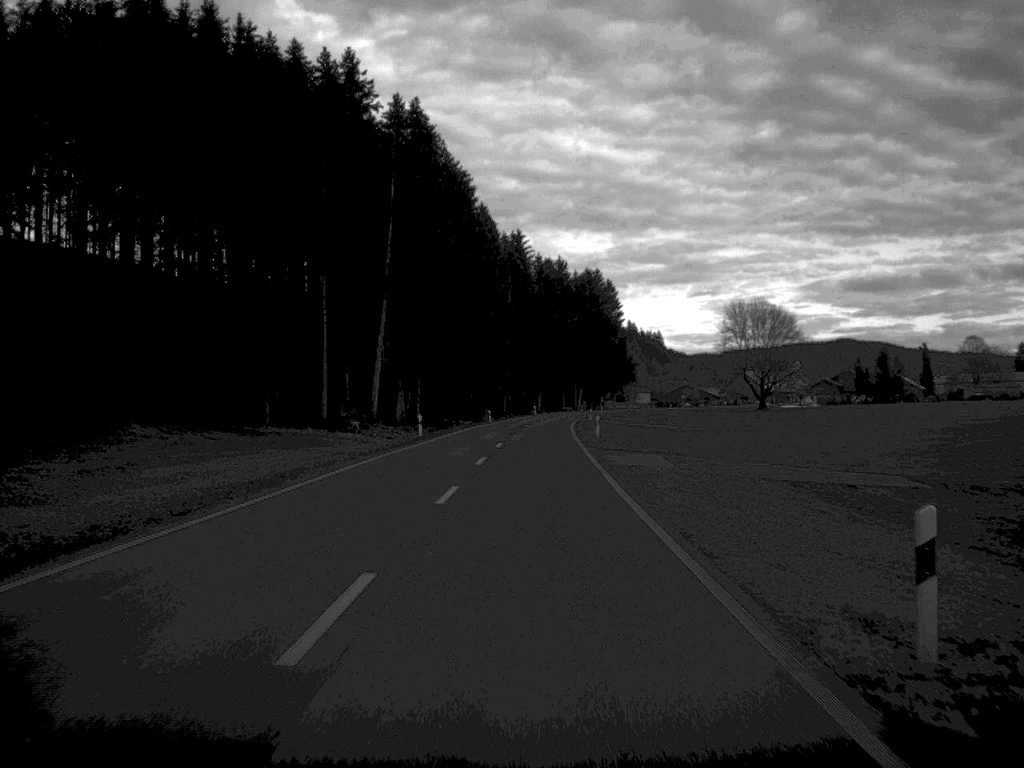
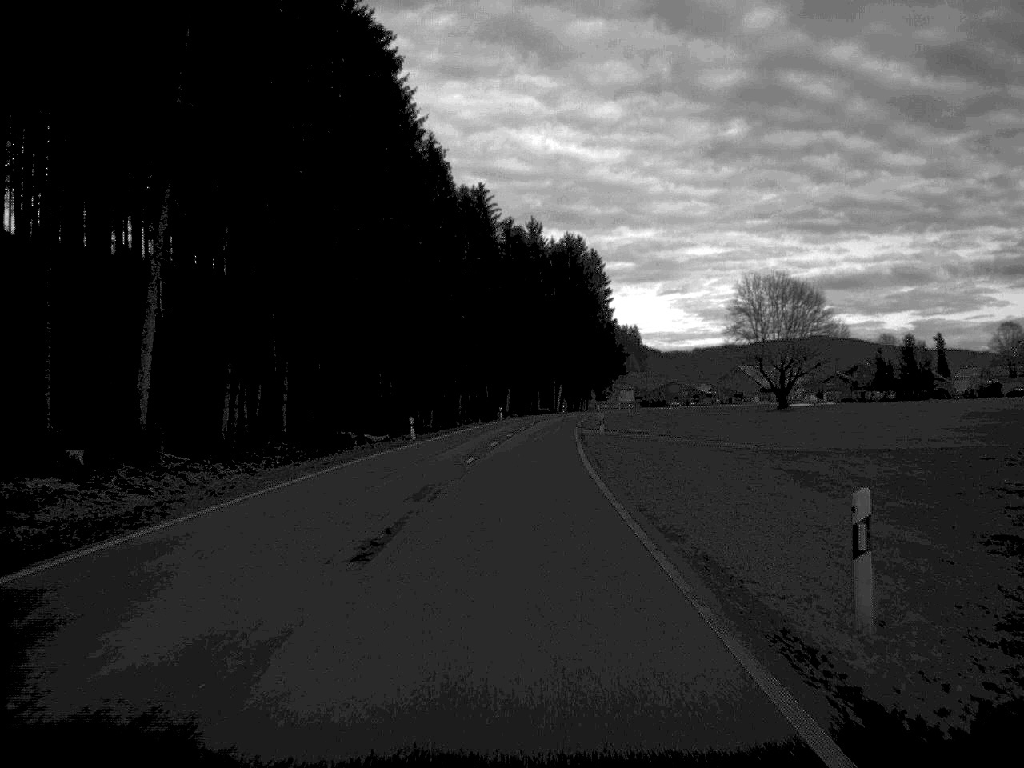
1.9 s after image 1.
(+0.6, +48.7) m; +1°
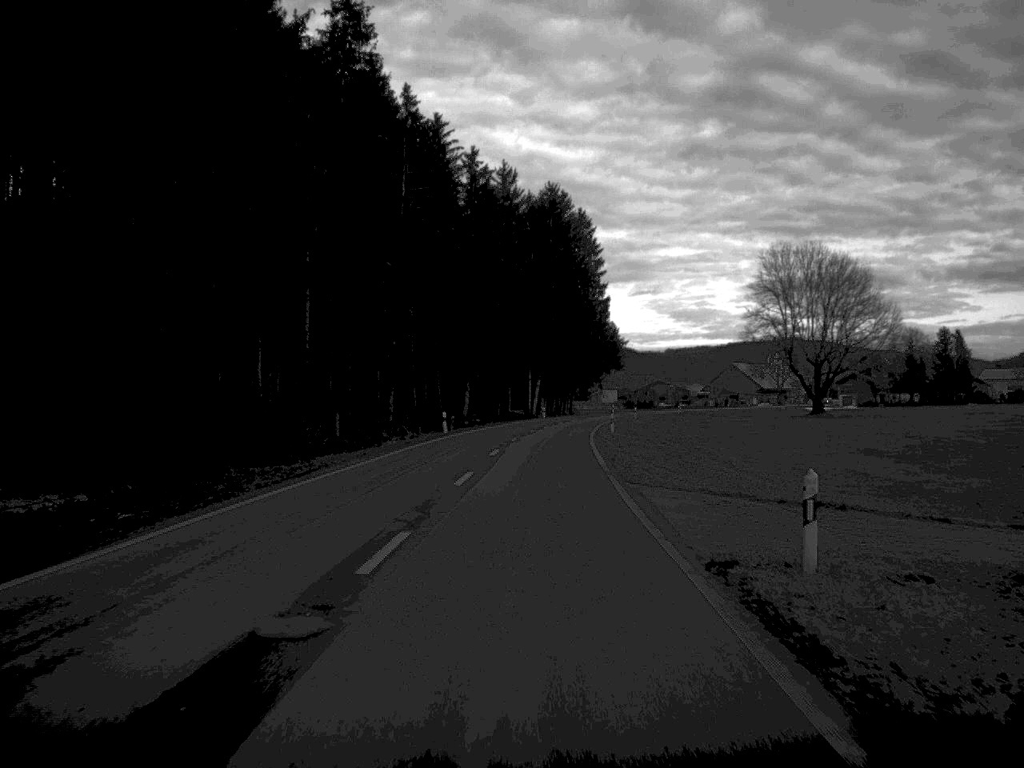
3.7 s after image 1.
(+0.4, +43.6) m; +1°
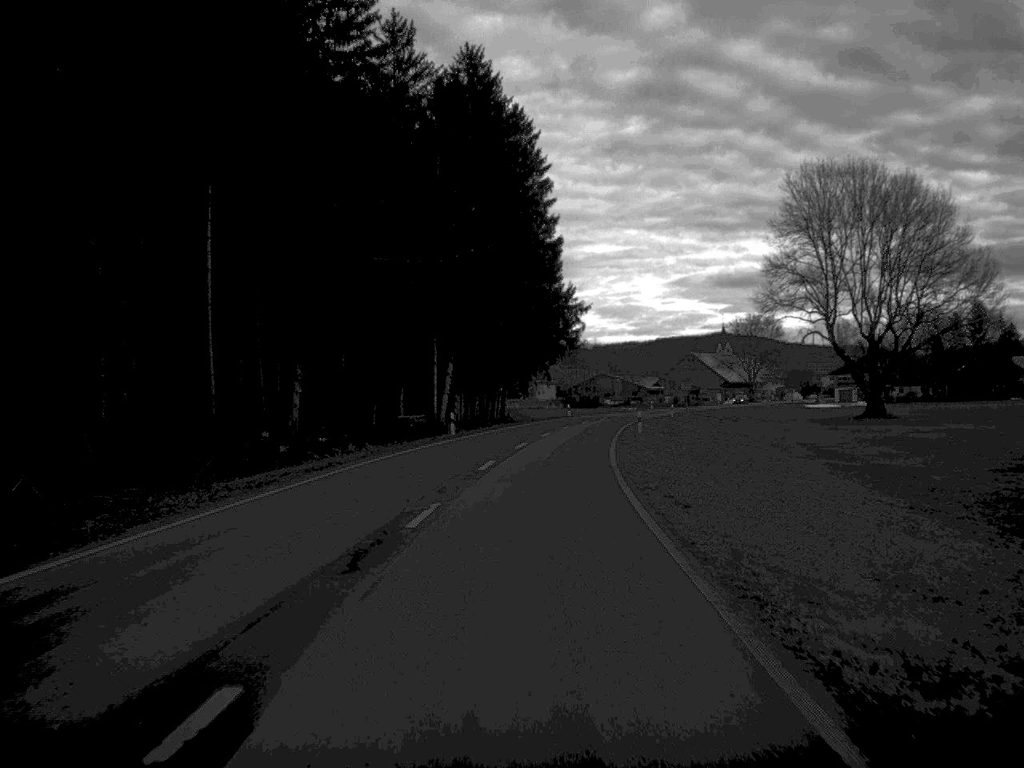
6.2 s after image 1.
(+1.5, +56.3) m; +3°
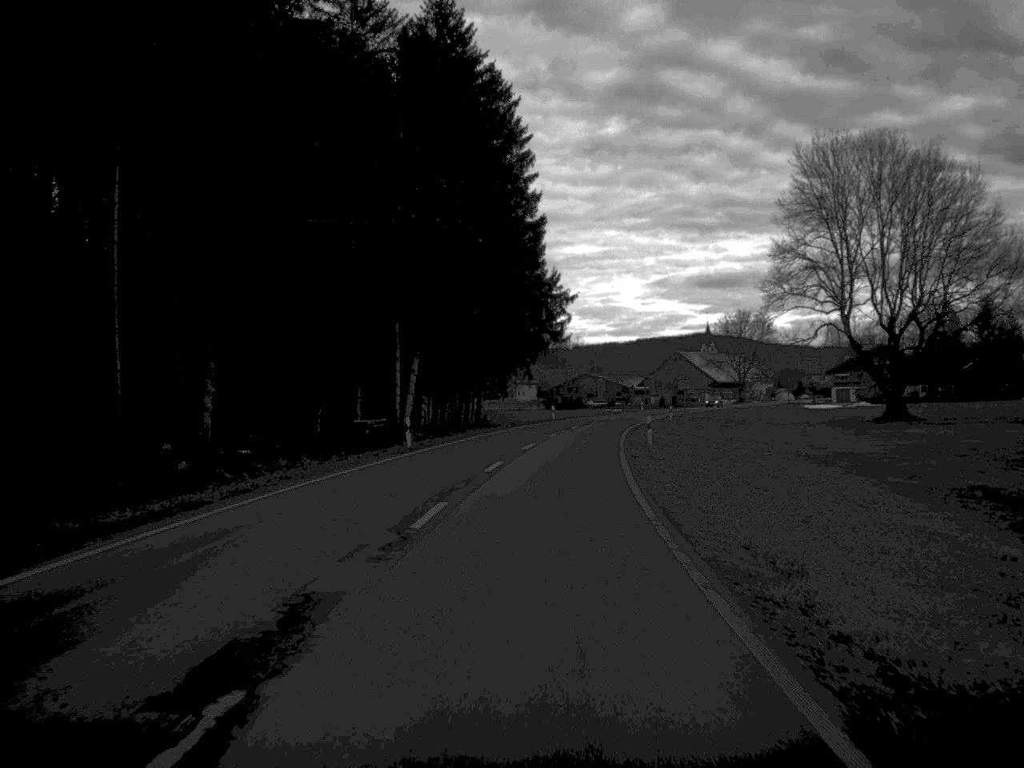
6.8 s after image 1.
(+0.1, +12.2) m; +1°
